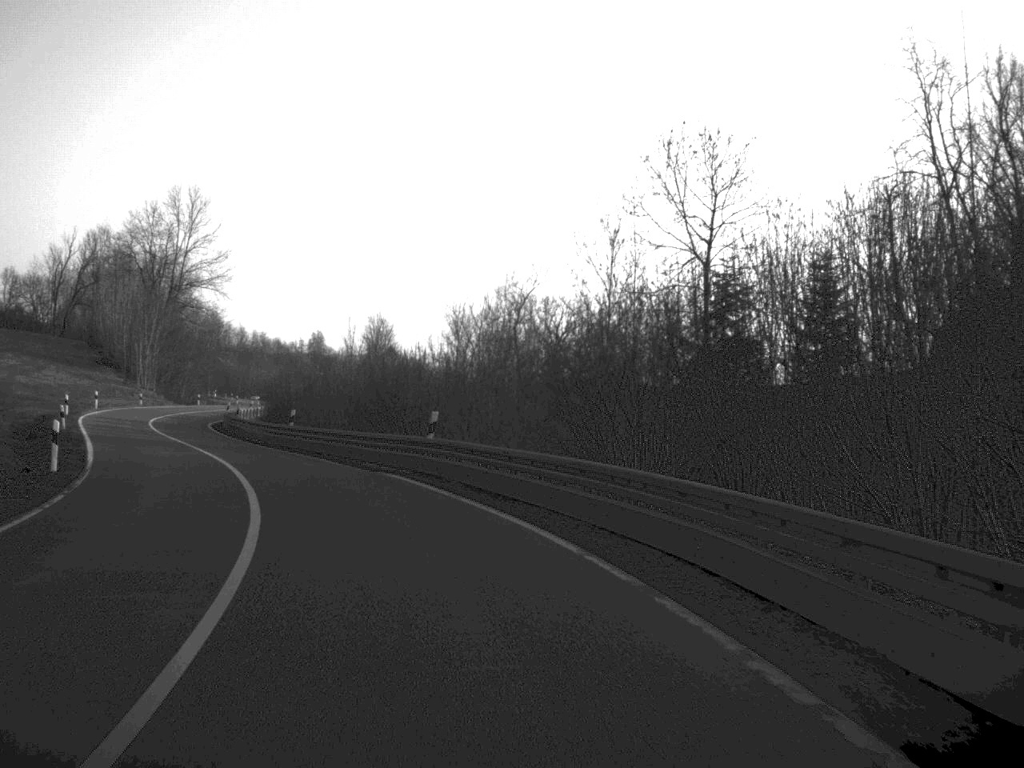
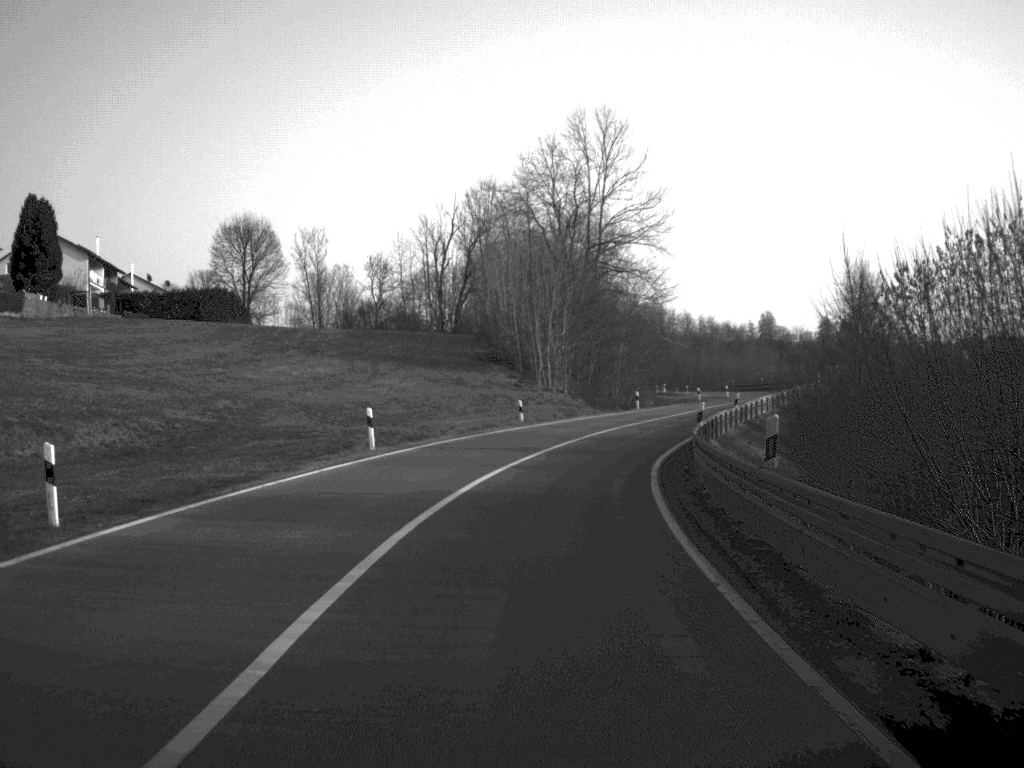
(-10.4, +44.0) m; -19°
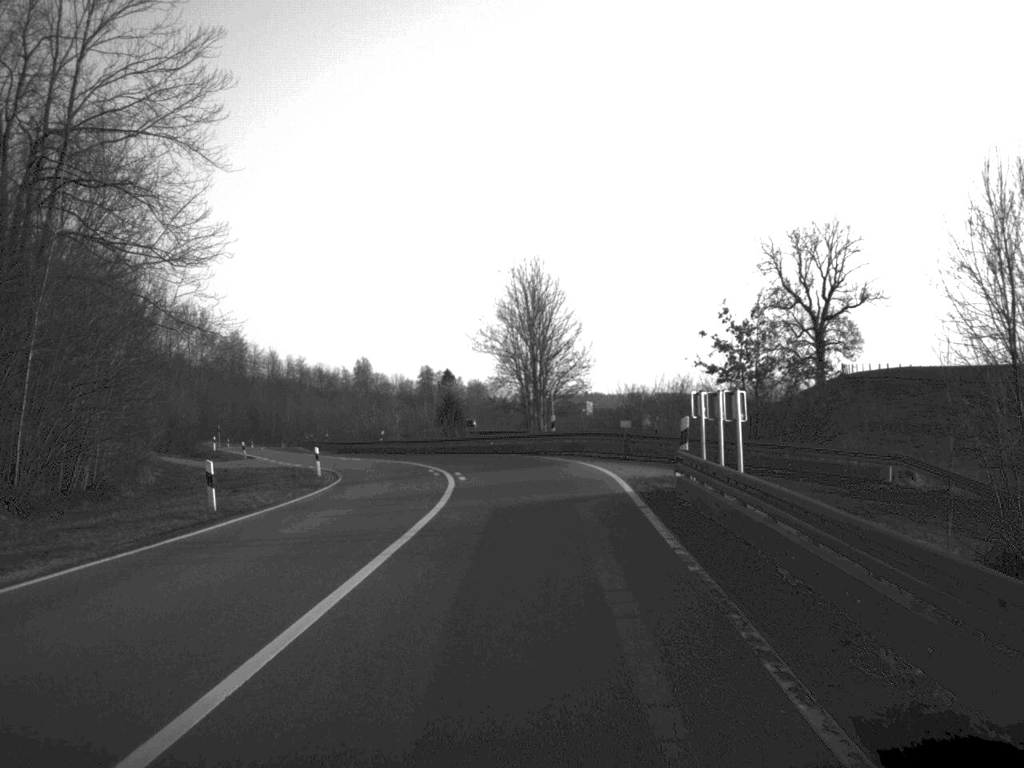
(+9.5, +60.8) m; +18°
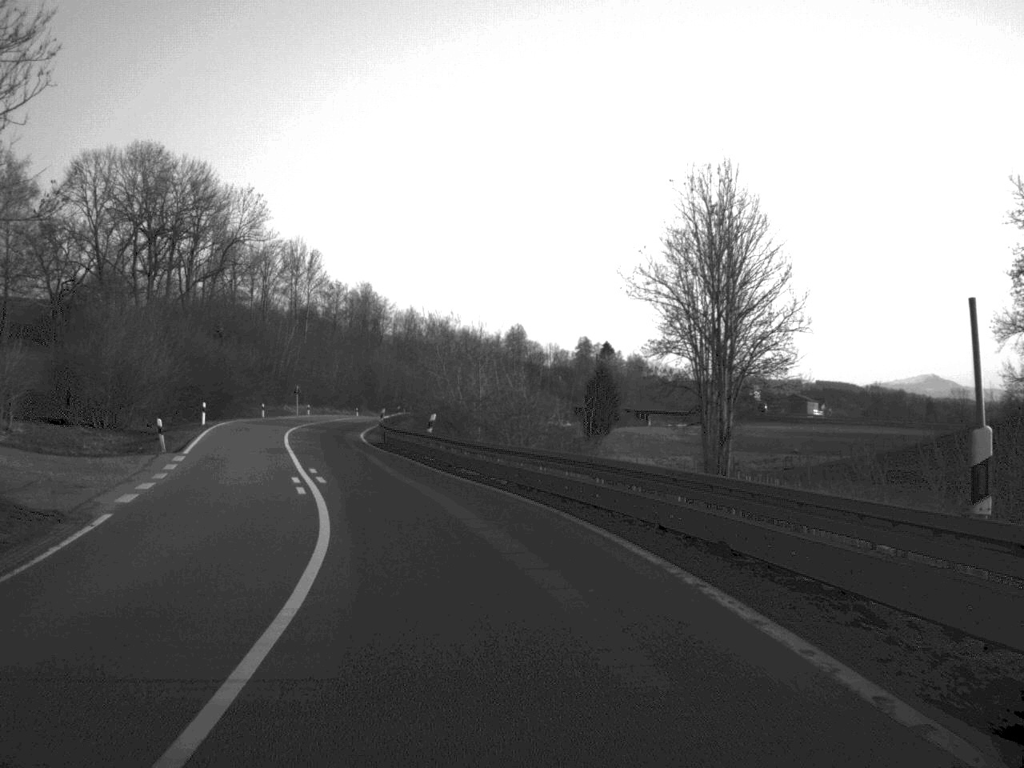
(-1.0, +36.2) m; -8°
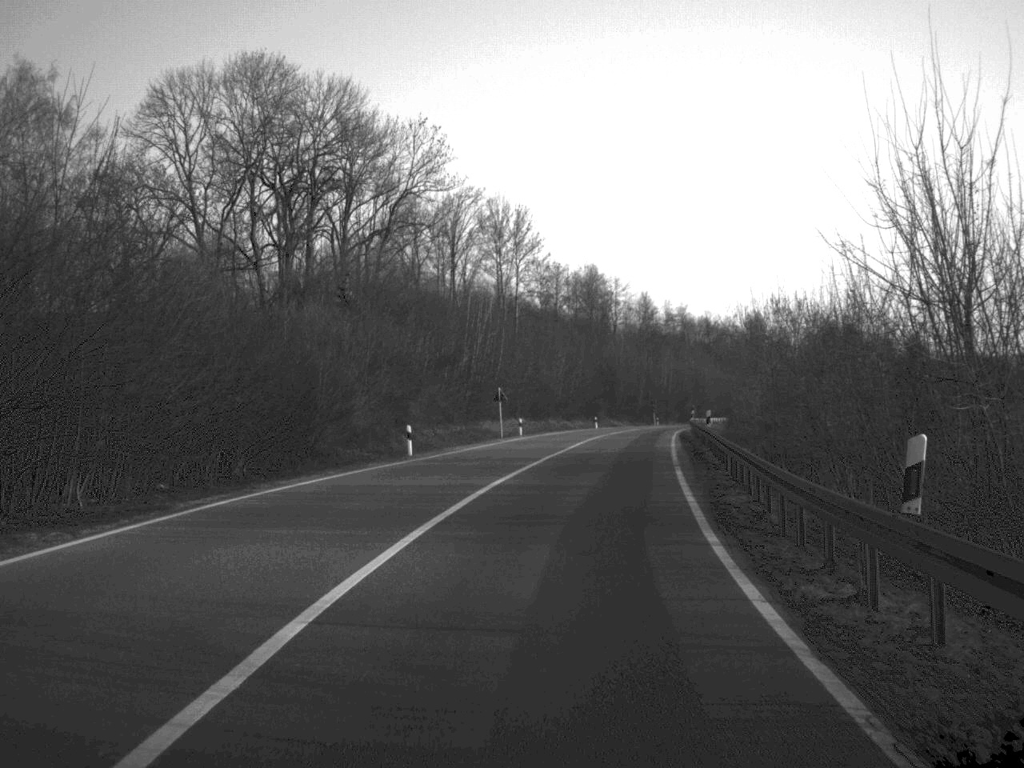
(-7.3, +49.8) m; -9°
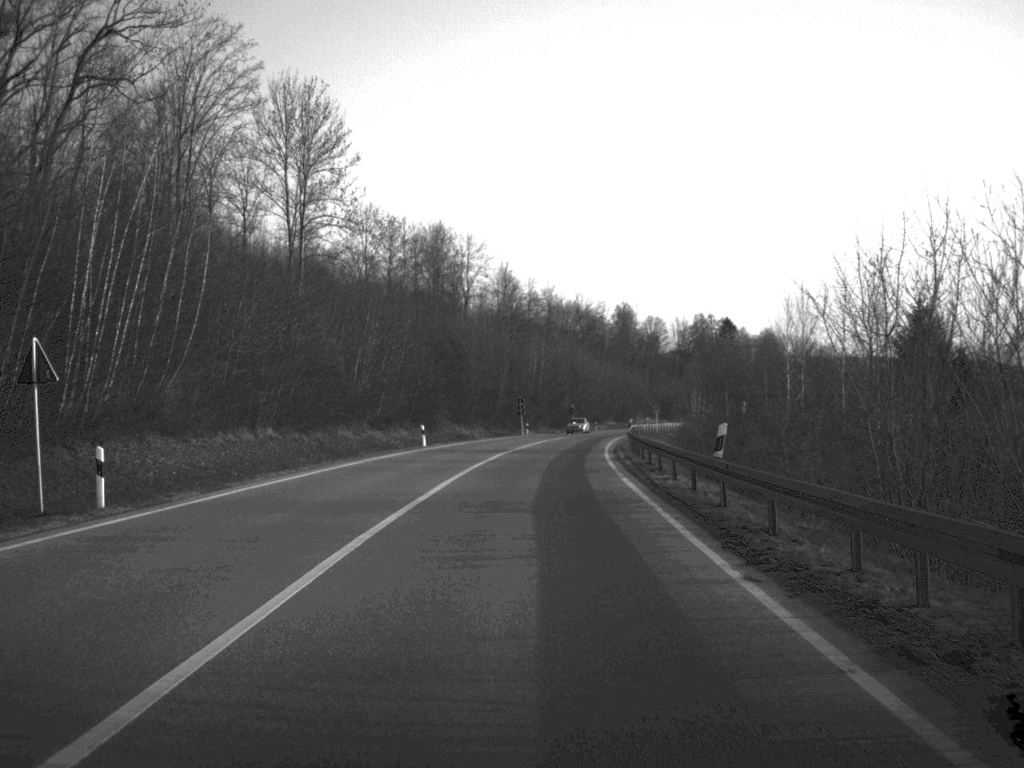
(+4.0, +52.6) m; +6°
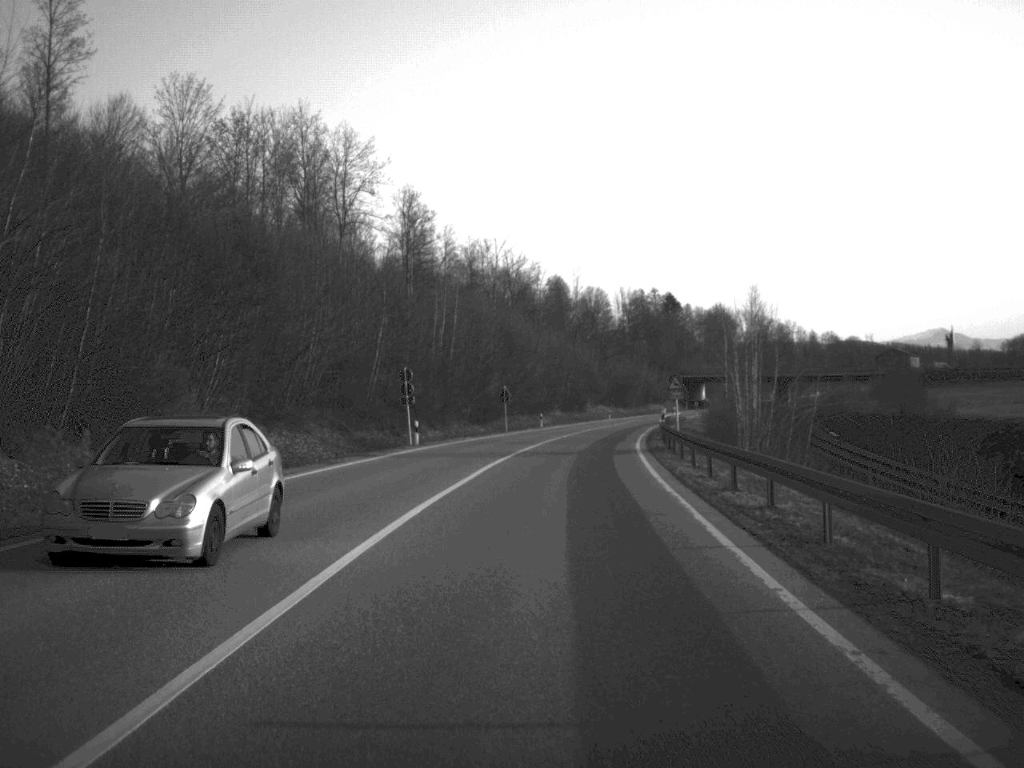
(+1.5, +53.9) m; +3°
